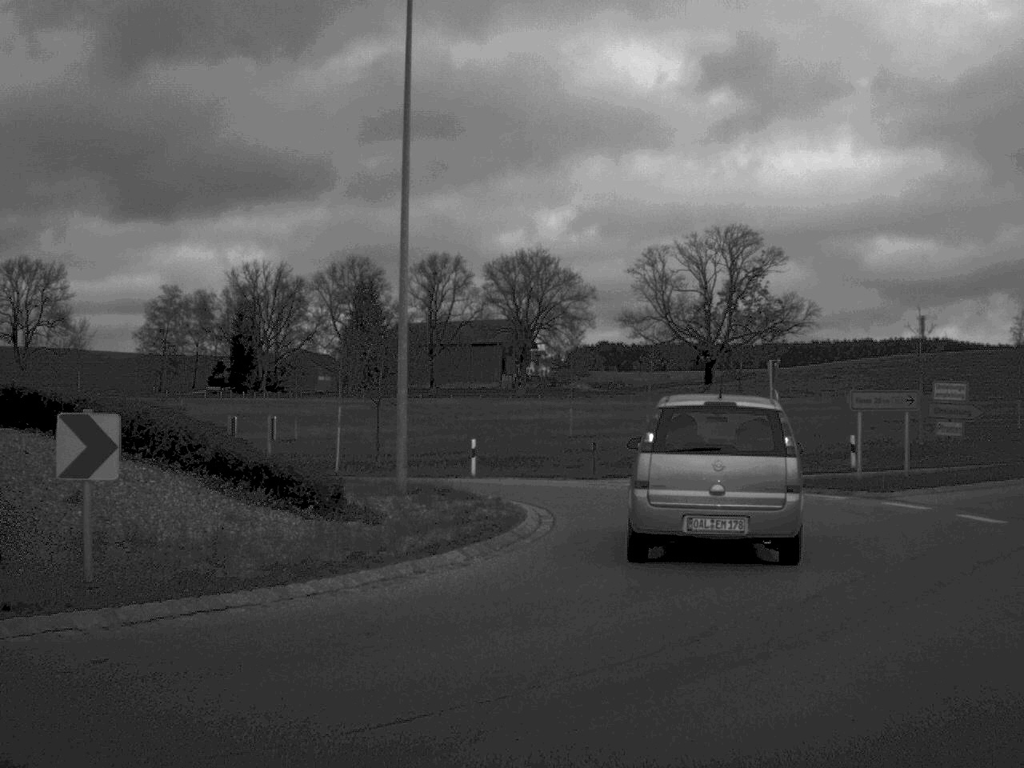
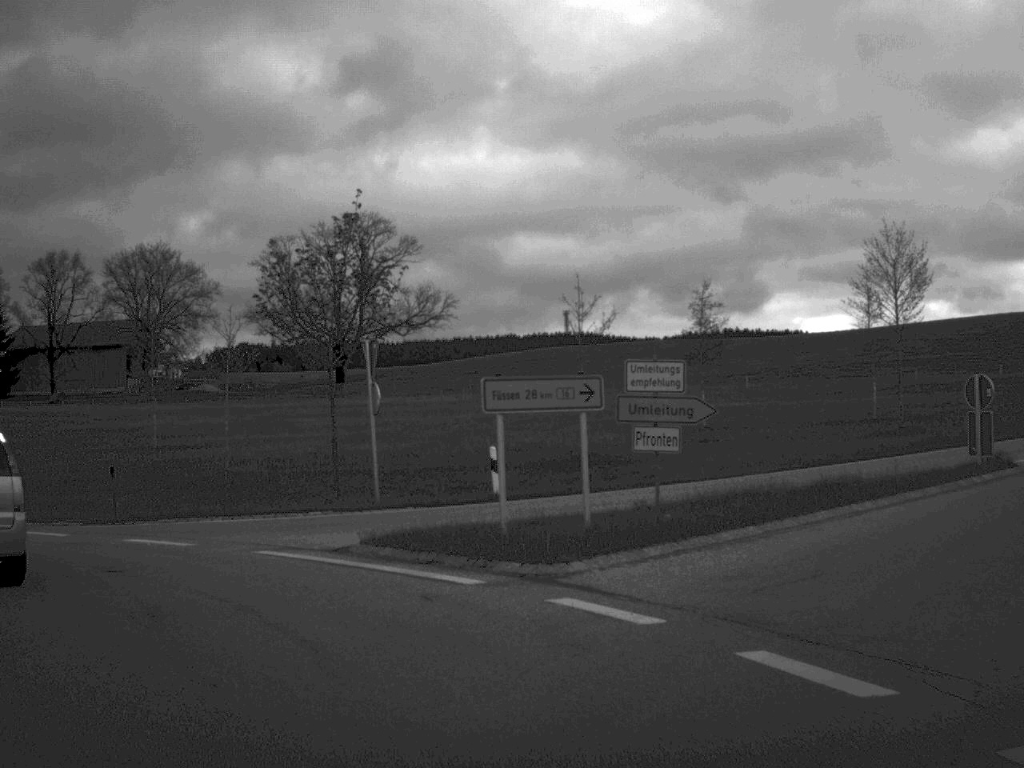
(+2.3, +10.7) m; +15°
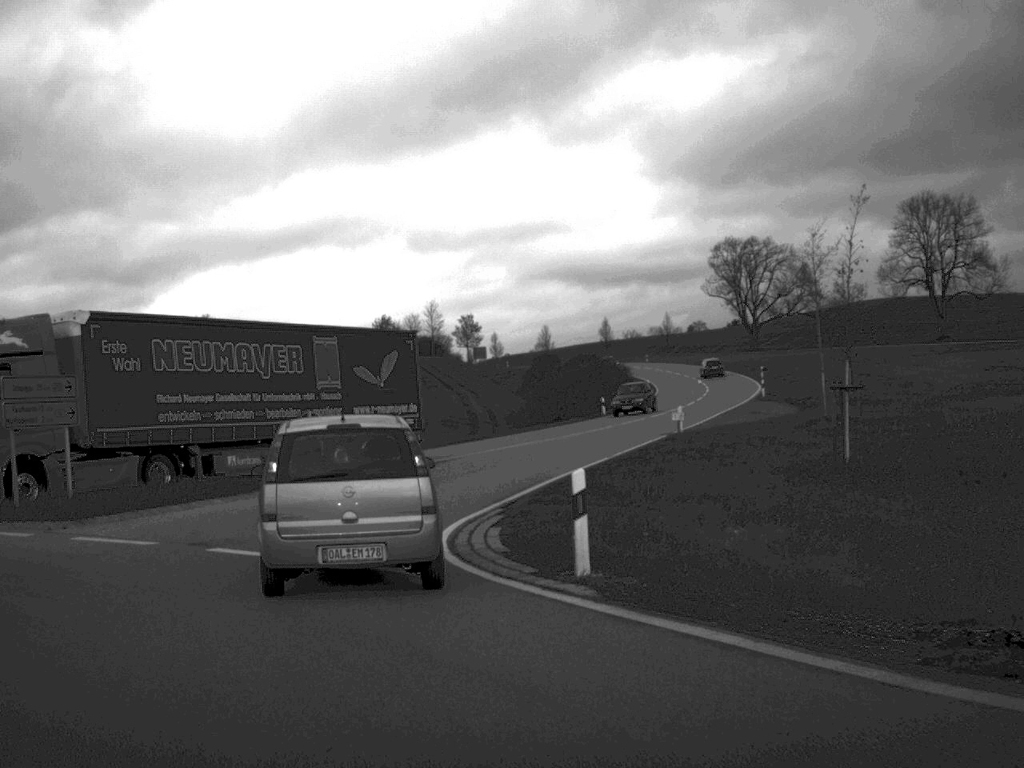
(-8.1, +15.8) m; -60°
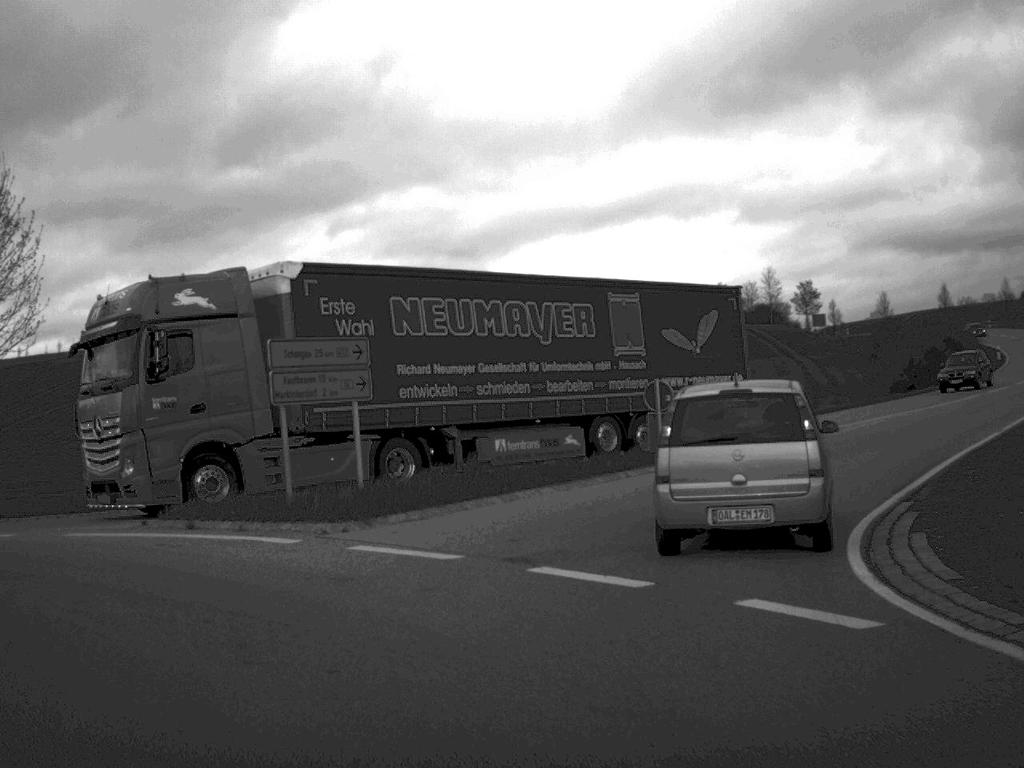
(-0.6, +4.4) m; -15°
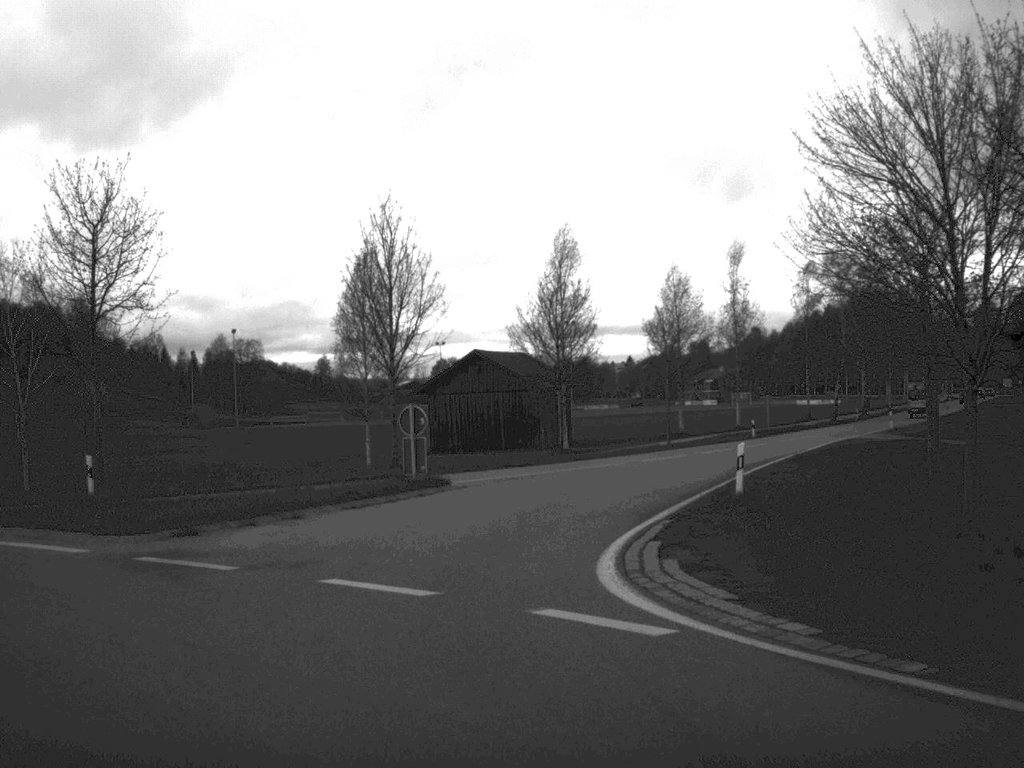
(-13.9, +15.5) m; -78°
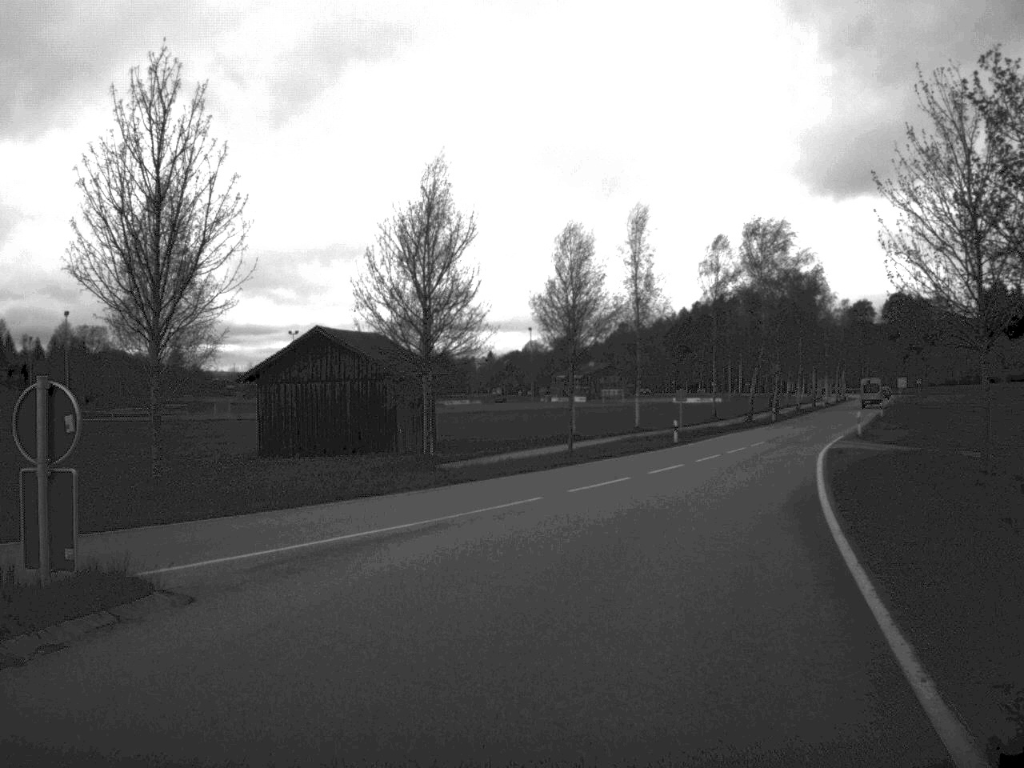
(+0.2, +16.5) m; +7°
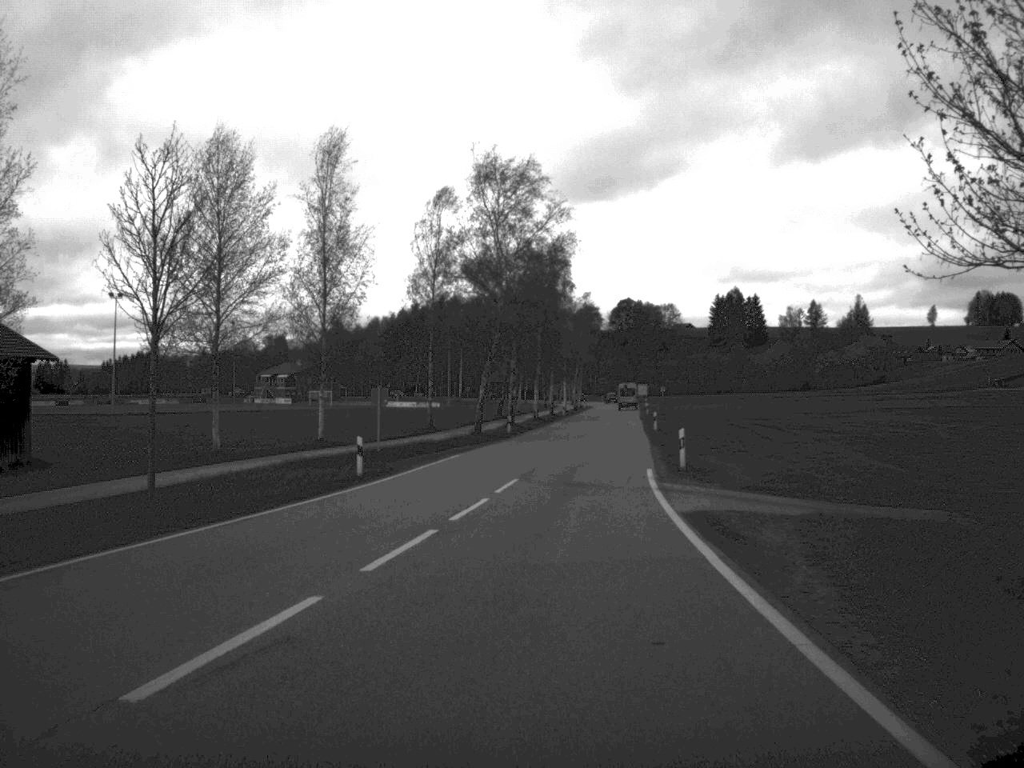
(+3.0, +22.2) m; +12°
